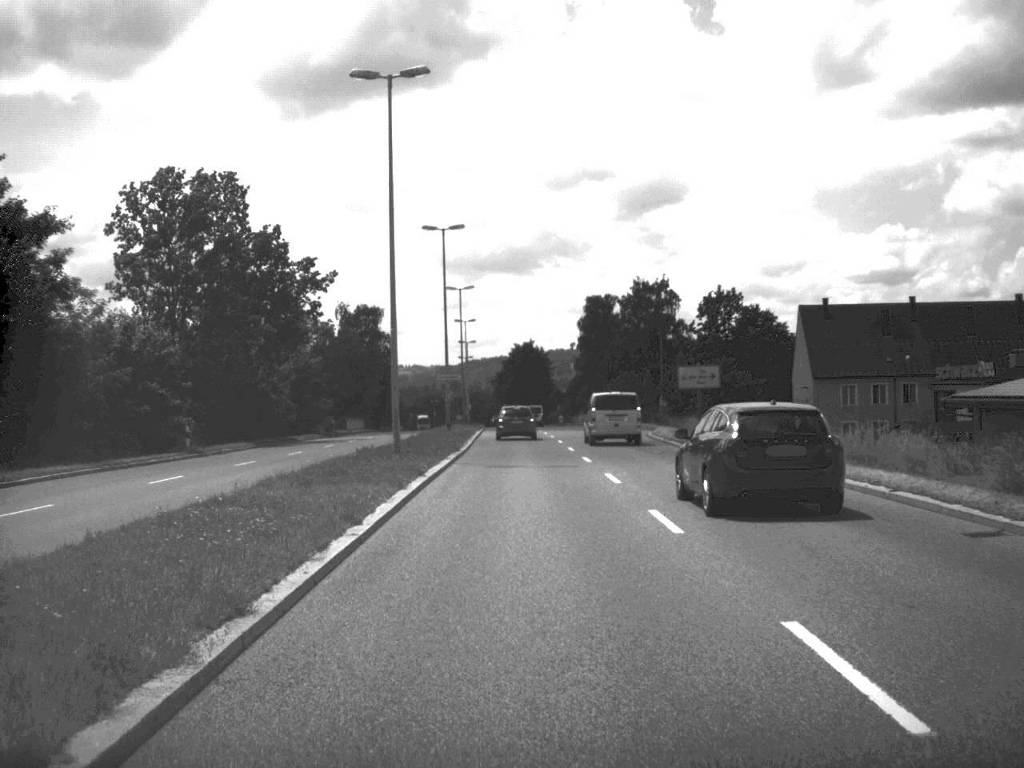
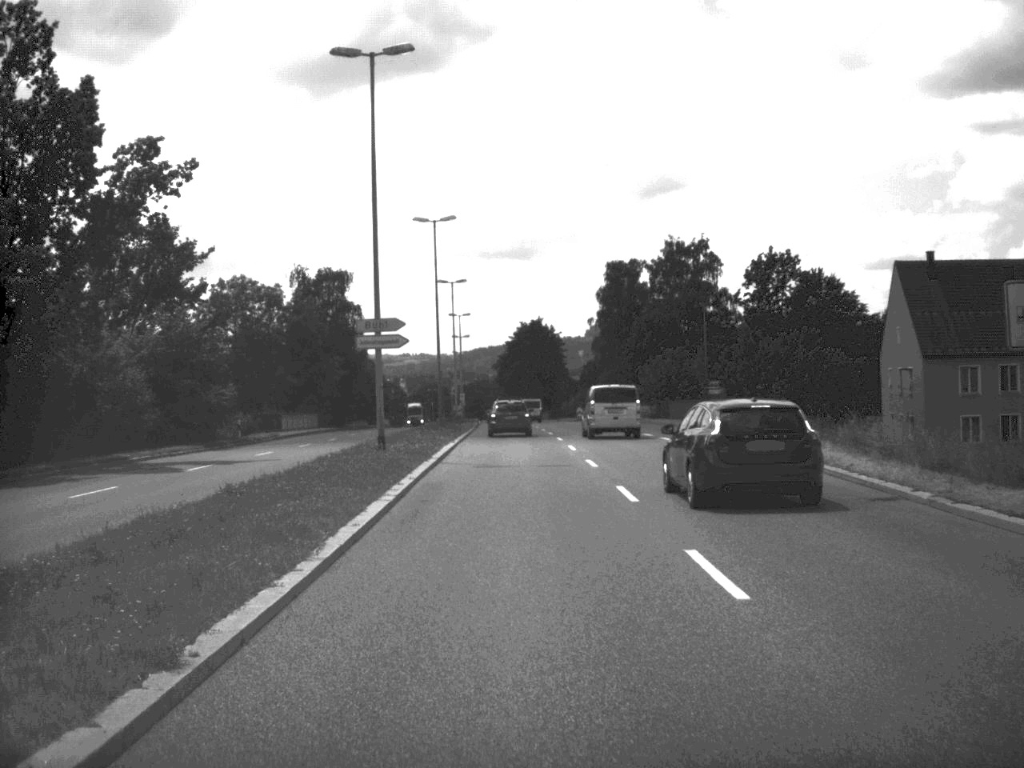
(-0.1, +31.3) m; -1°
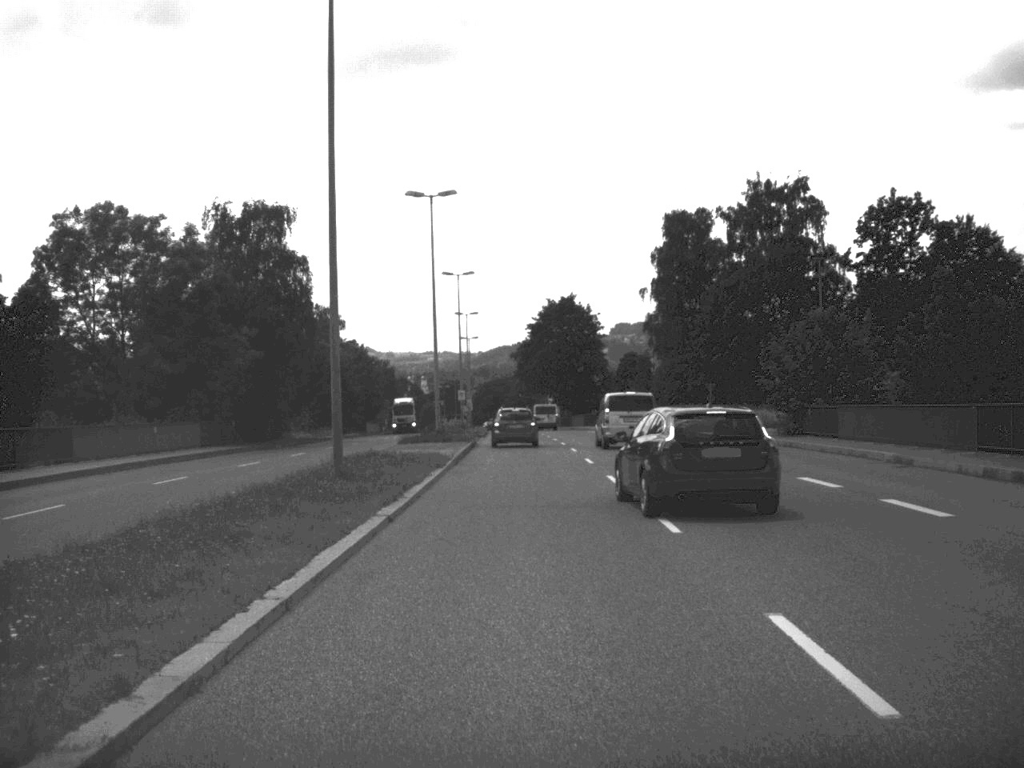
(-0.4, +38.7) m; -1°
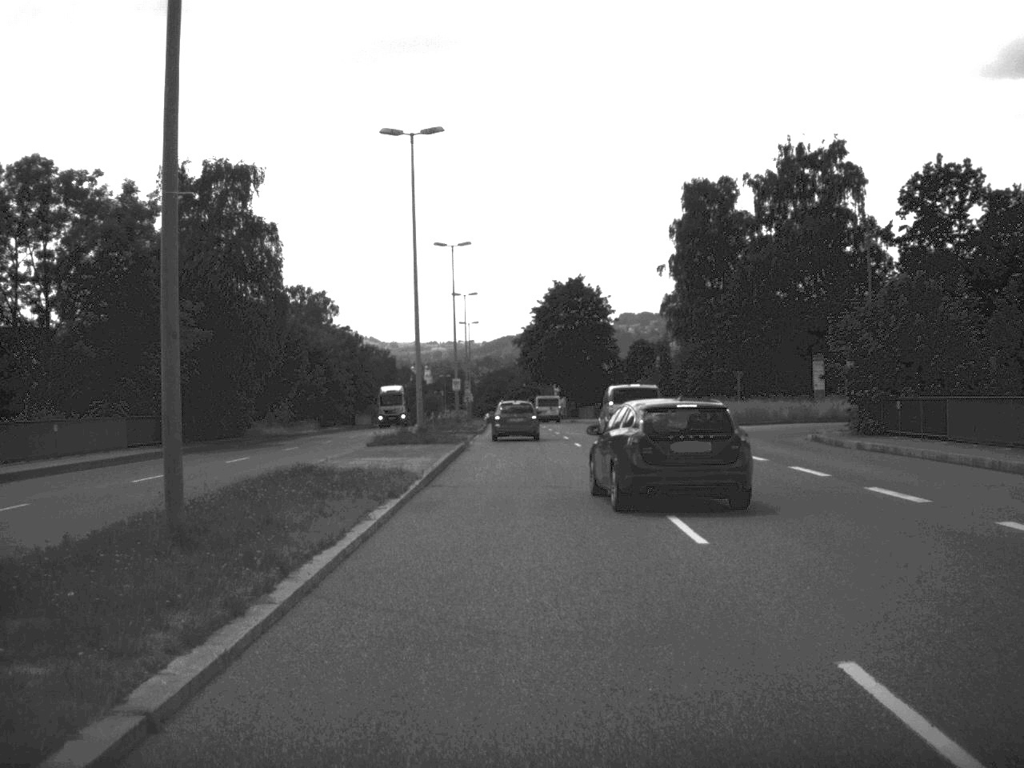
(0.0, +10.6) m; 0°
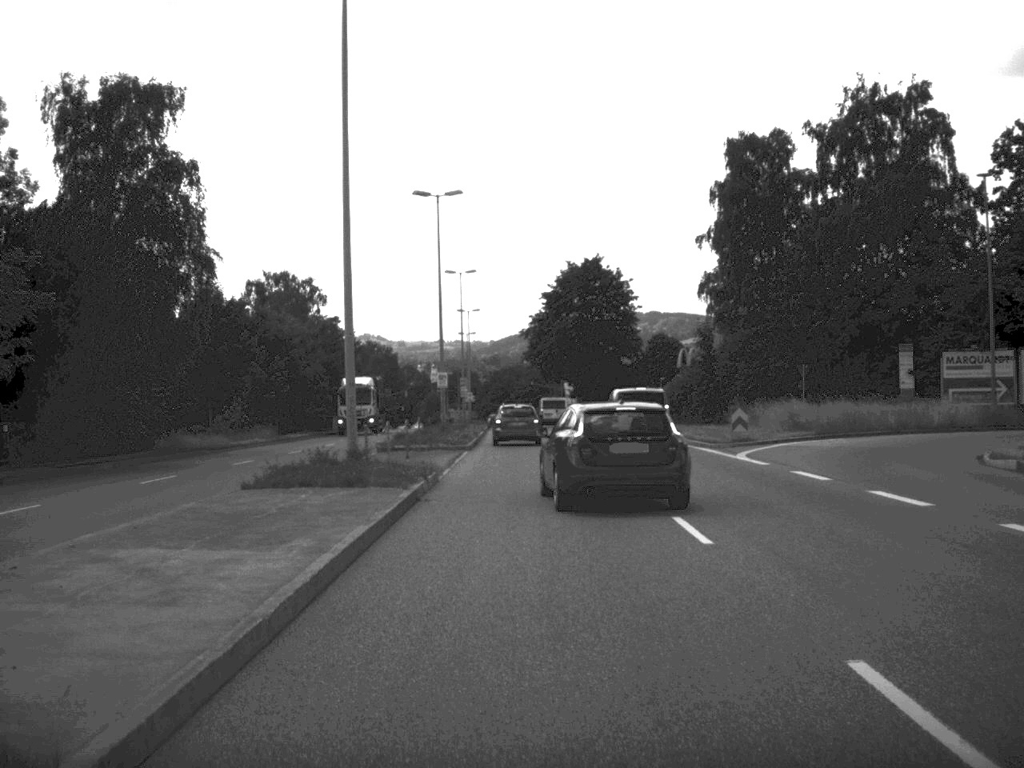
(-0.1, +17.5) m; 0°
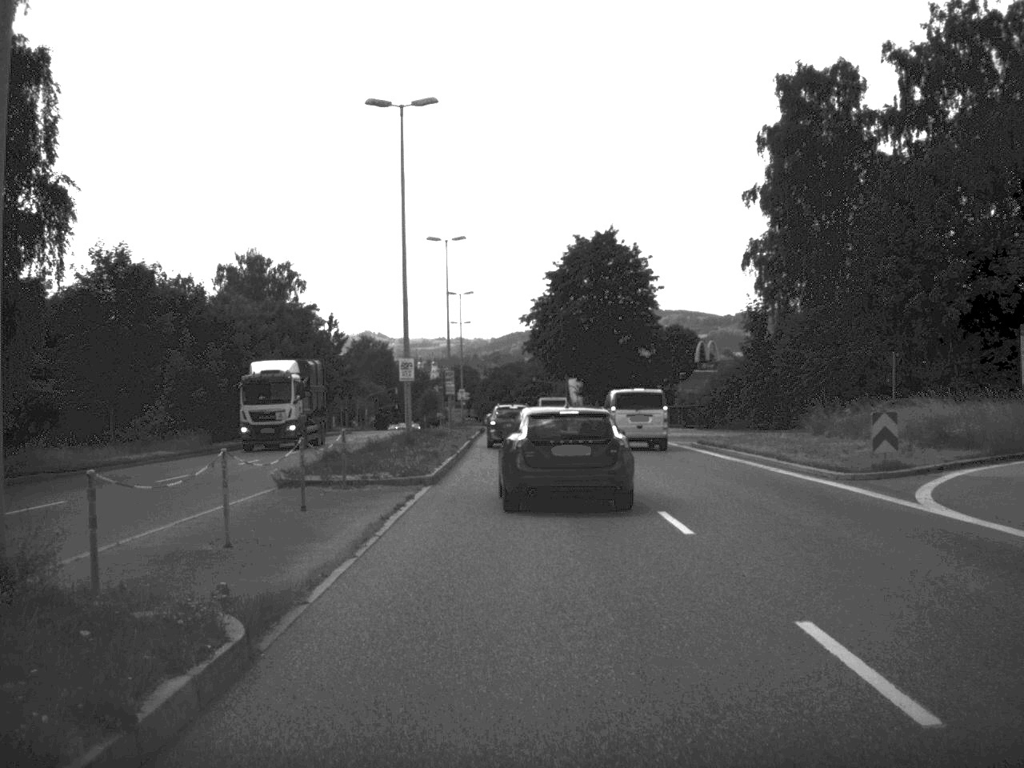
(0.0, +16.1) m; 0°
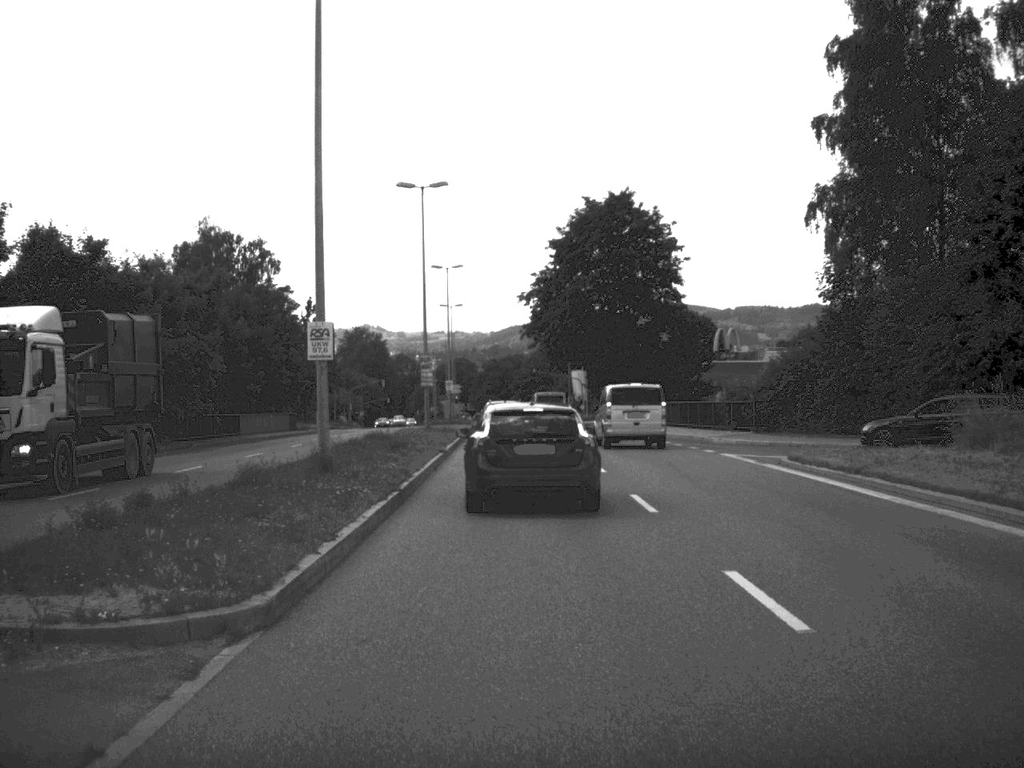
(0.0, +15.1) m; 0°
